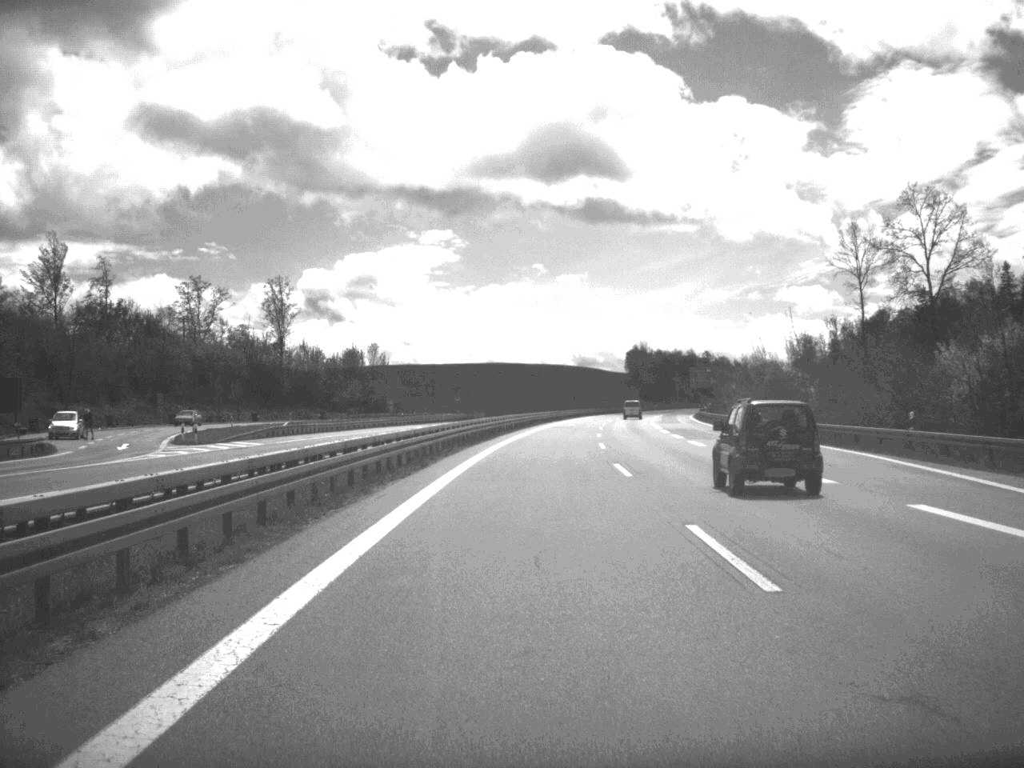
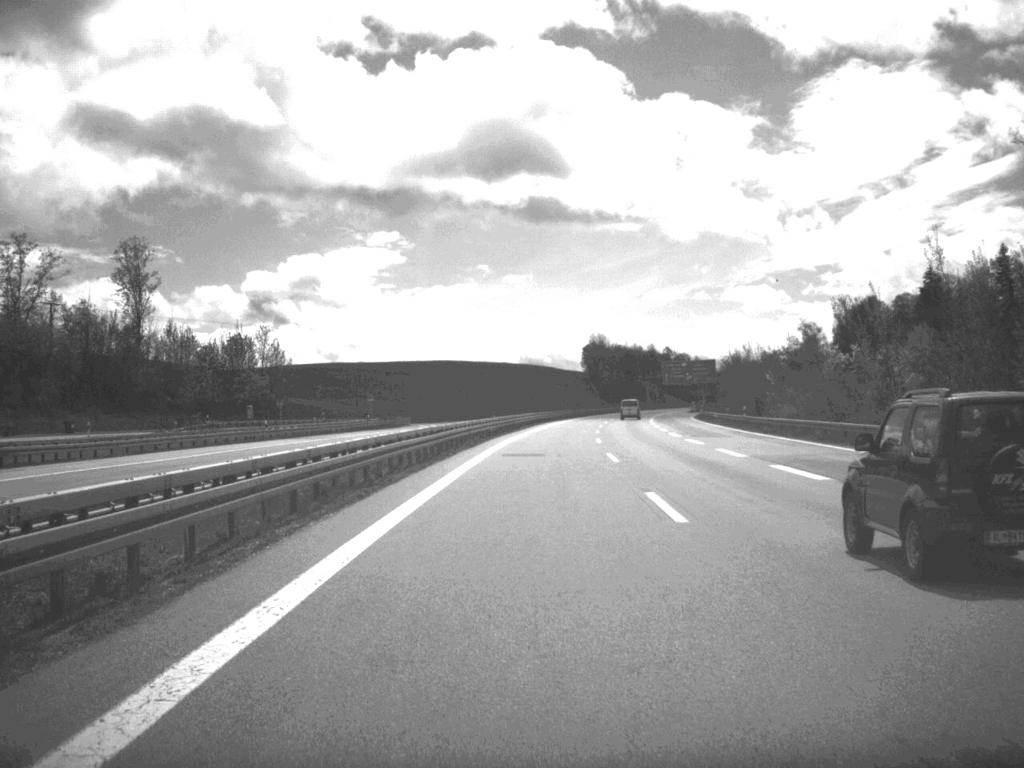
(+0.9, +46.8) m; +2°
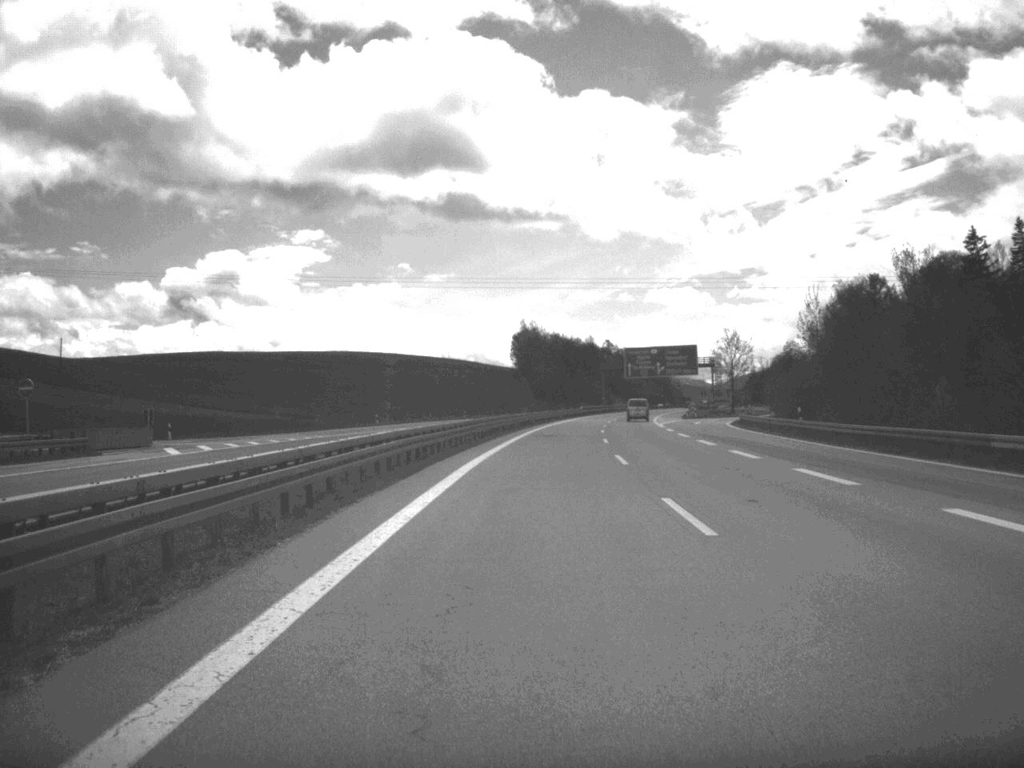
(+2.0, +73.2) m; +3°
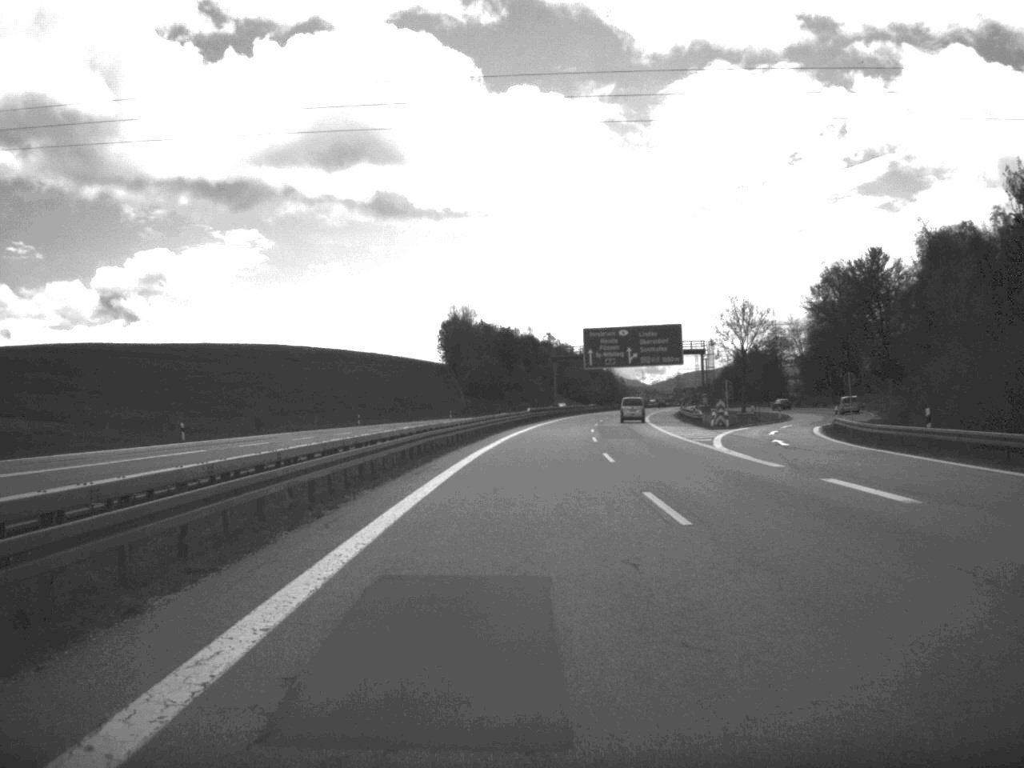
(+1.3, +52.1) m; +3°
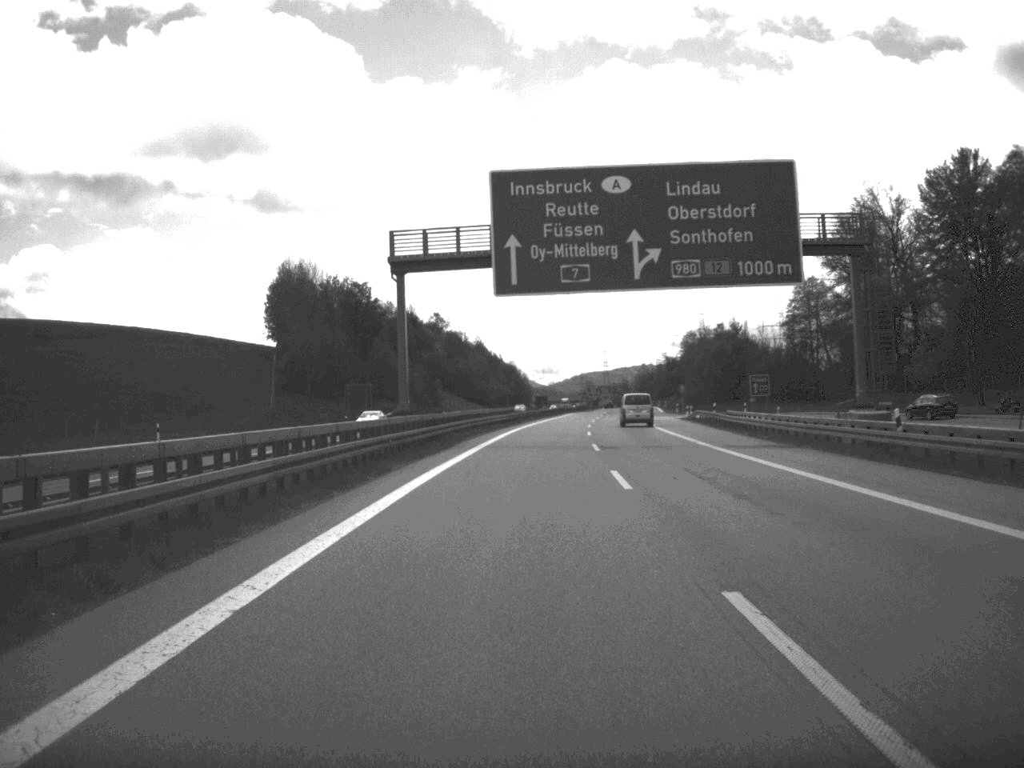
(+4.0, +100.4) m; +4°
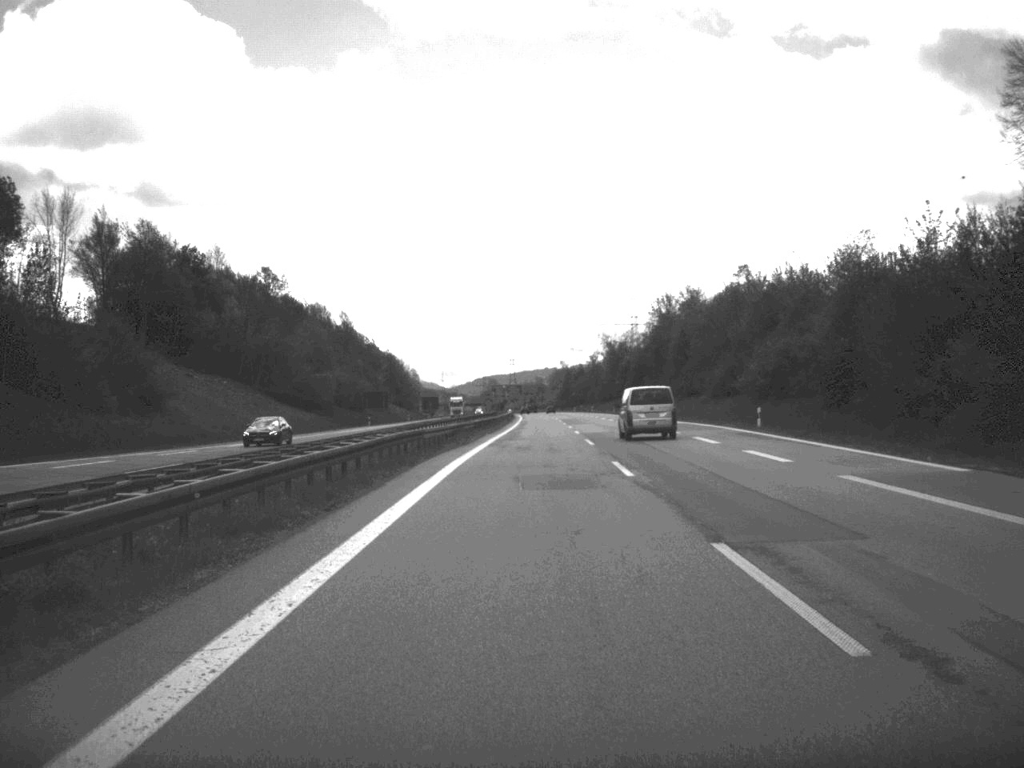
(+4.8, +120.7) m; +4°
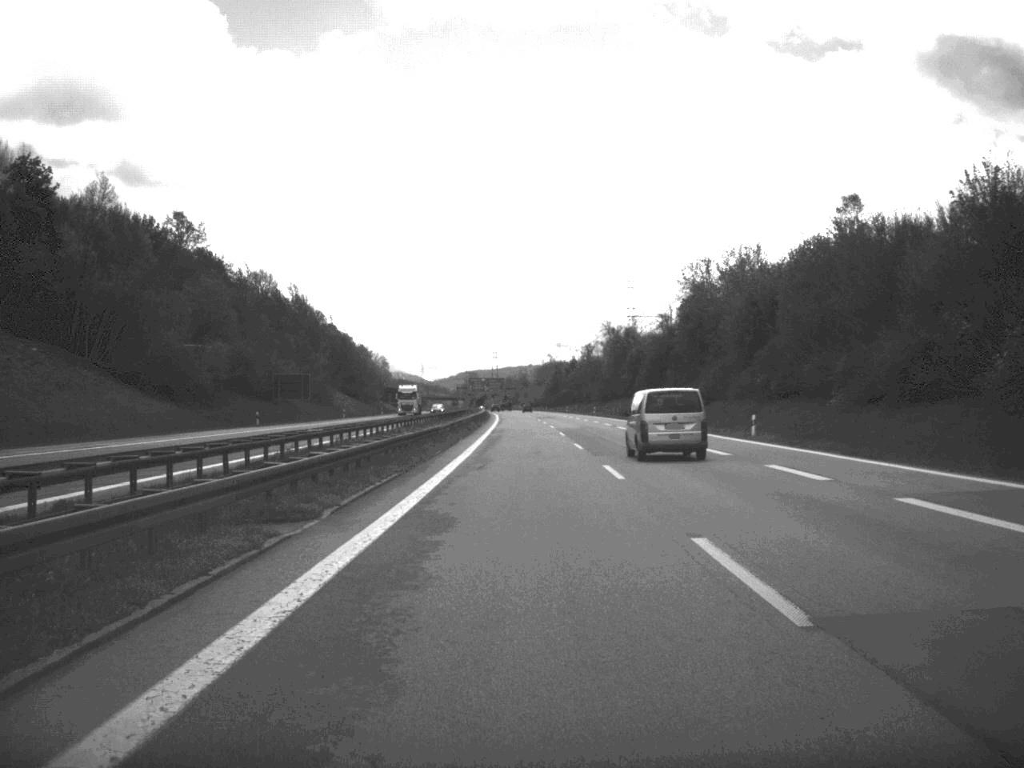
(+0.4, +52.1) m; +1°
